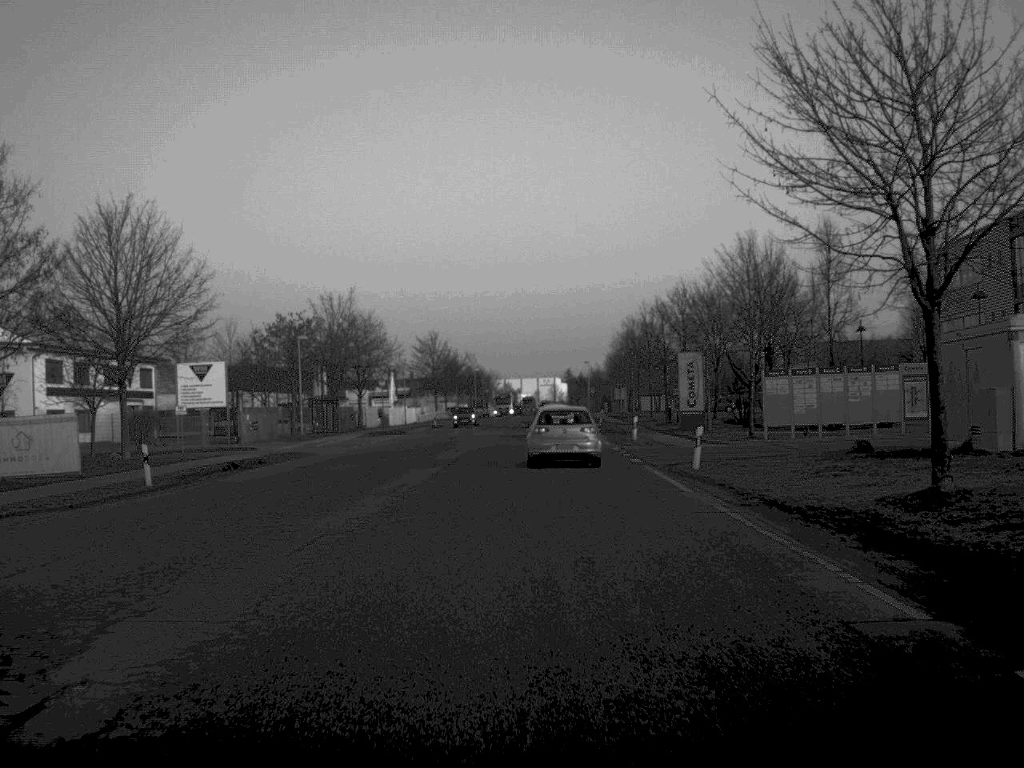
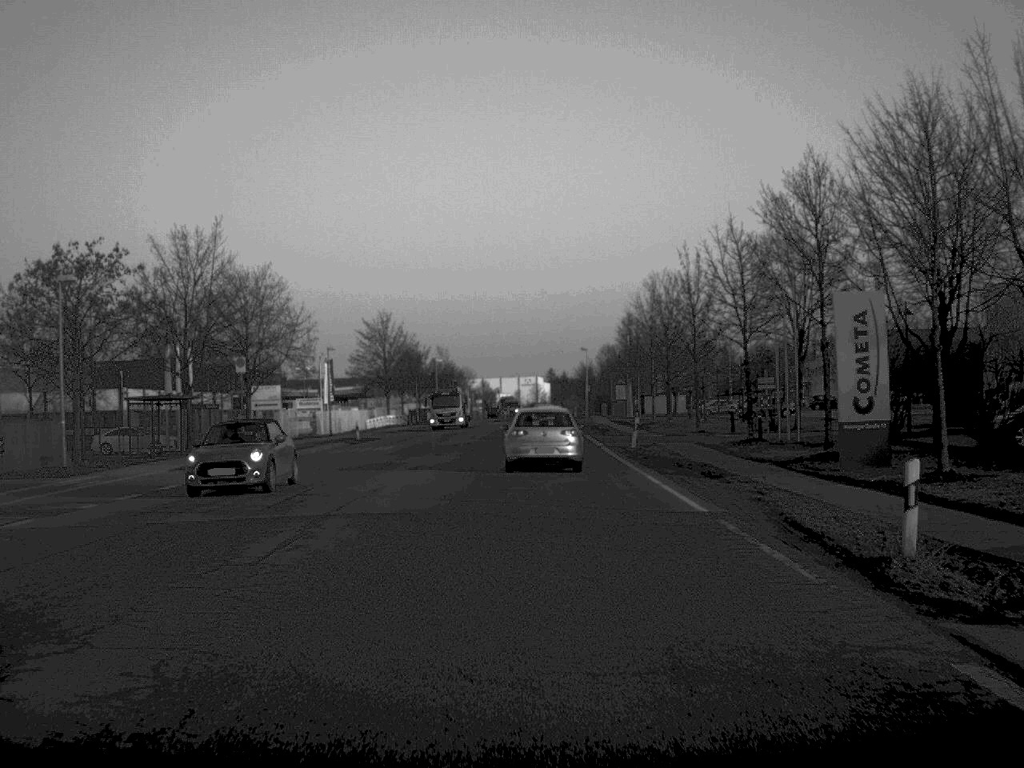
(+0.3, +36.3) m; +1°
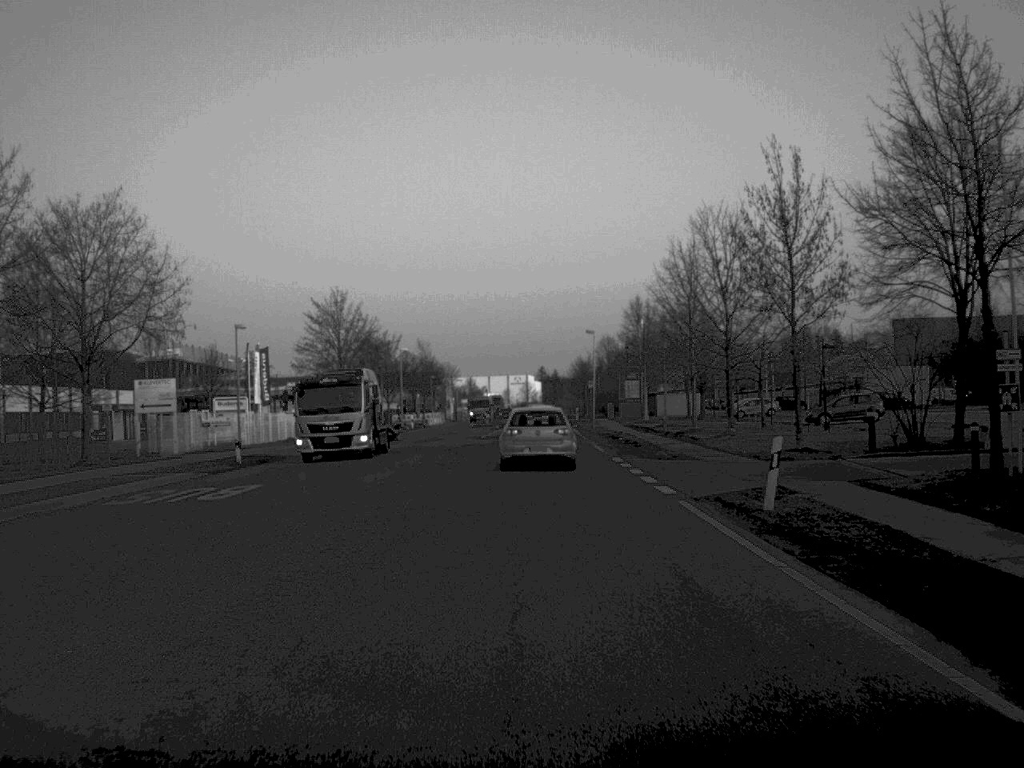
(+0.1, +25.2) m; 0°
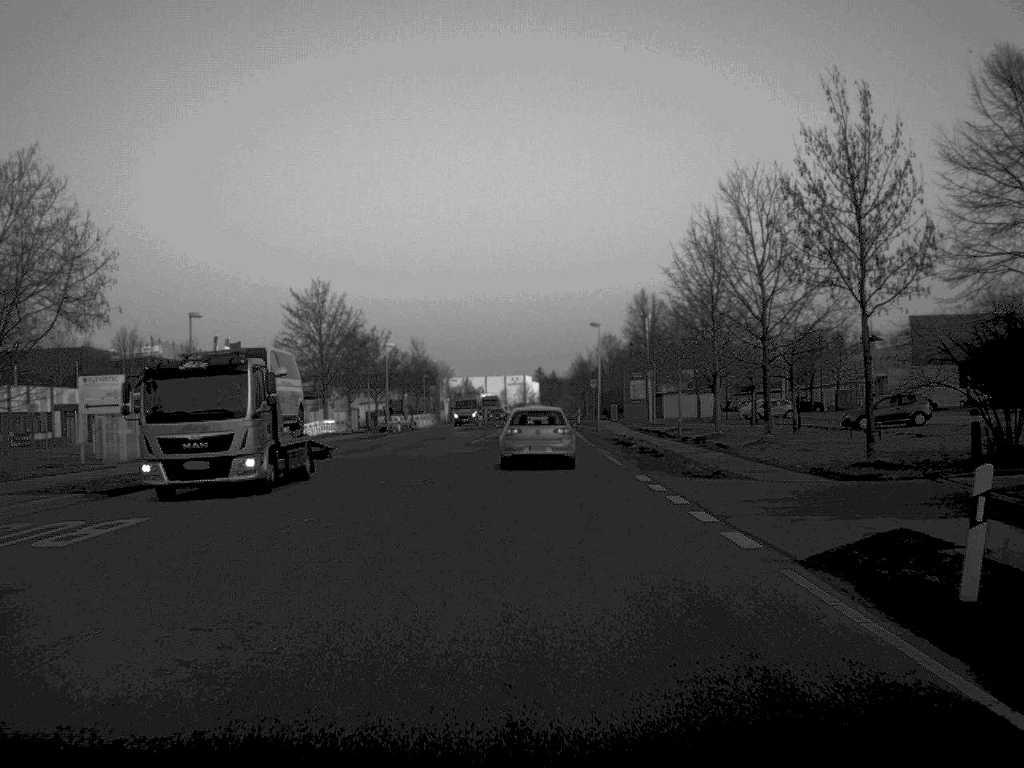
(0.0, +8.2) m; 0°
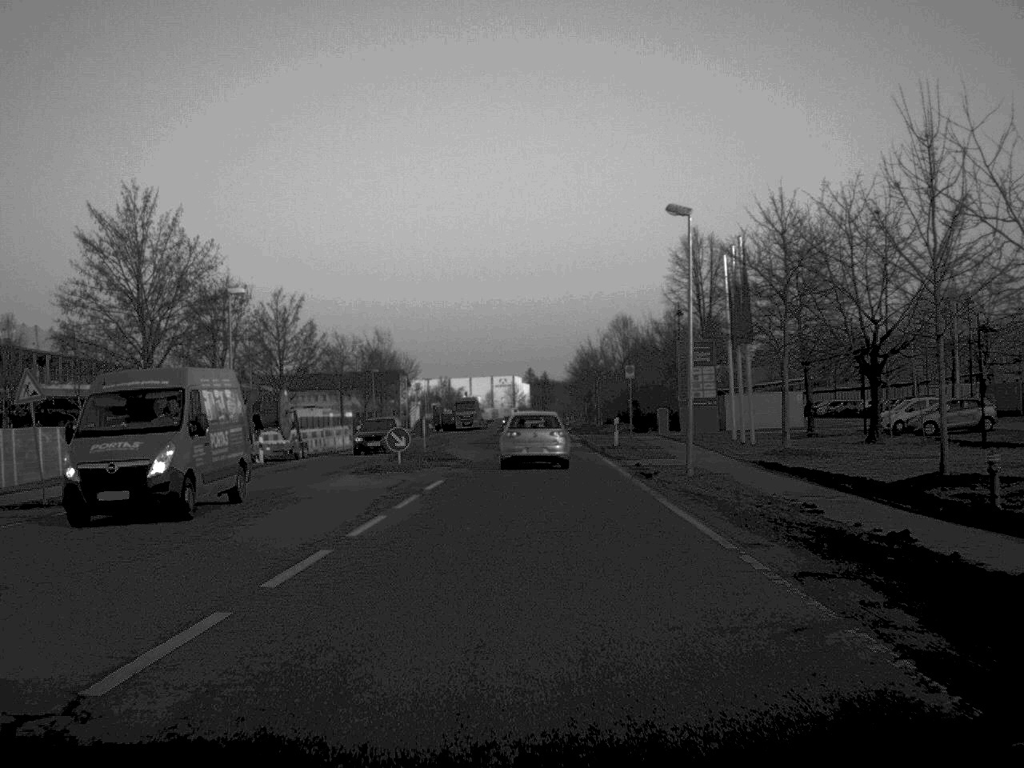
(+0.2, +43.5) m; 0°
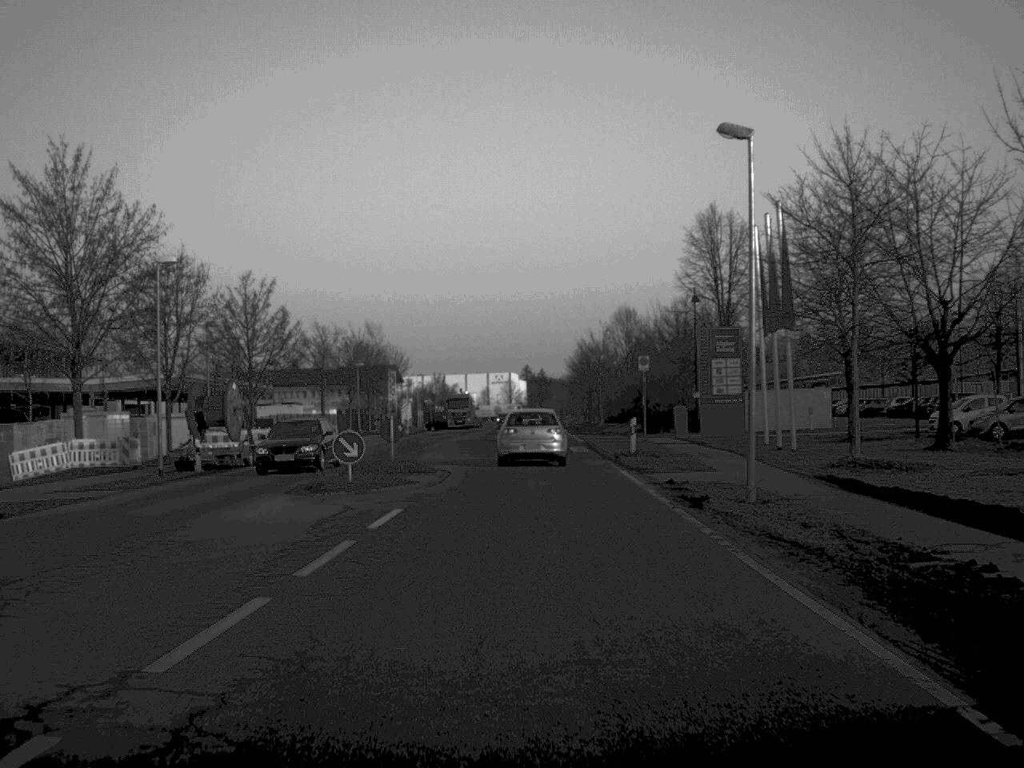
(0.0, +8.3) m; 0°
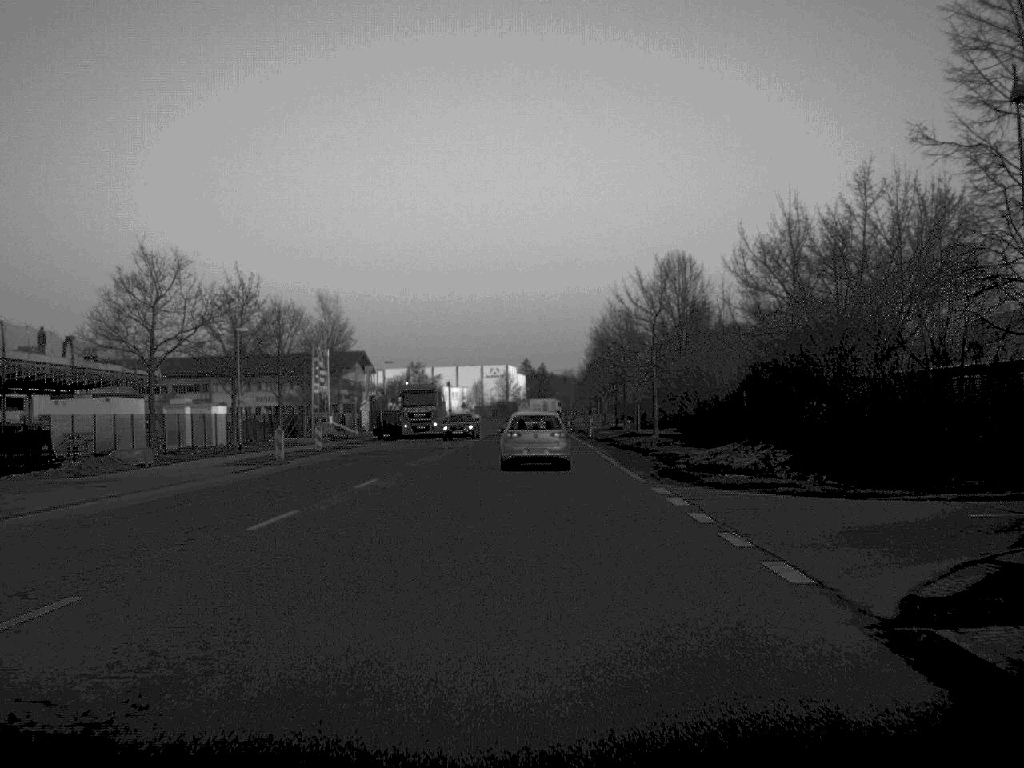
(0.0, +44.7) m; 0°
